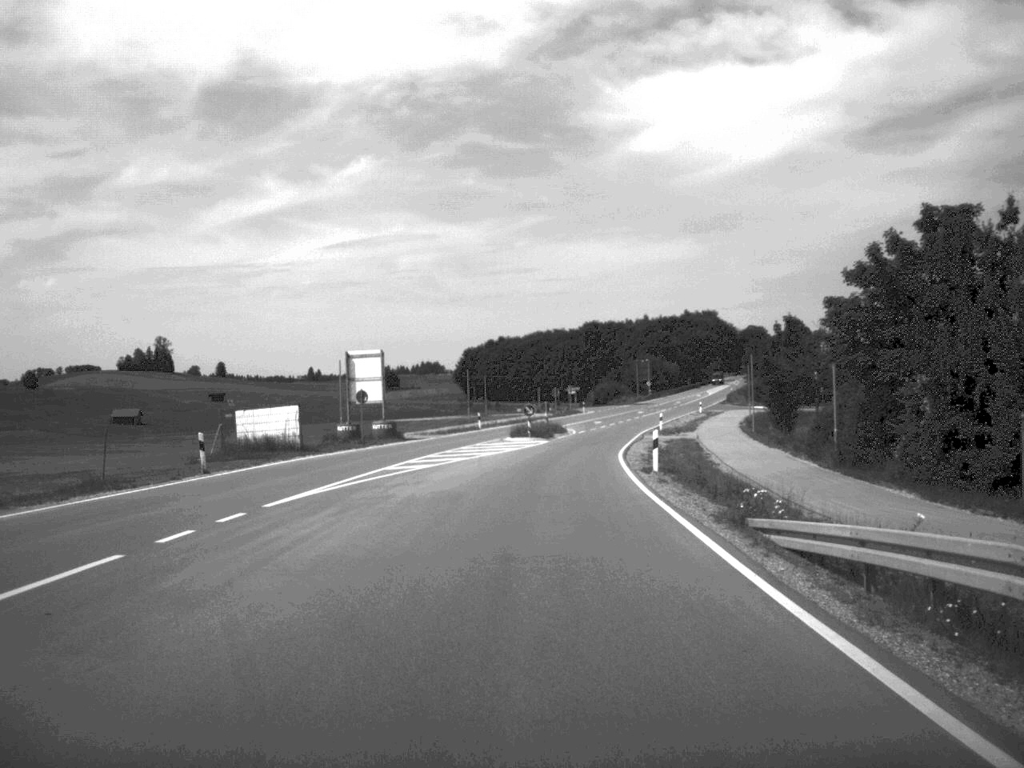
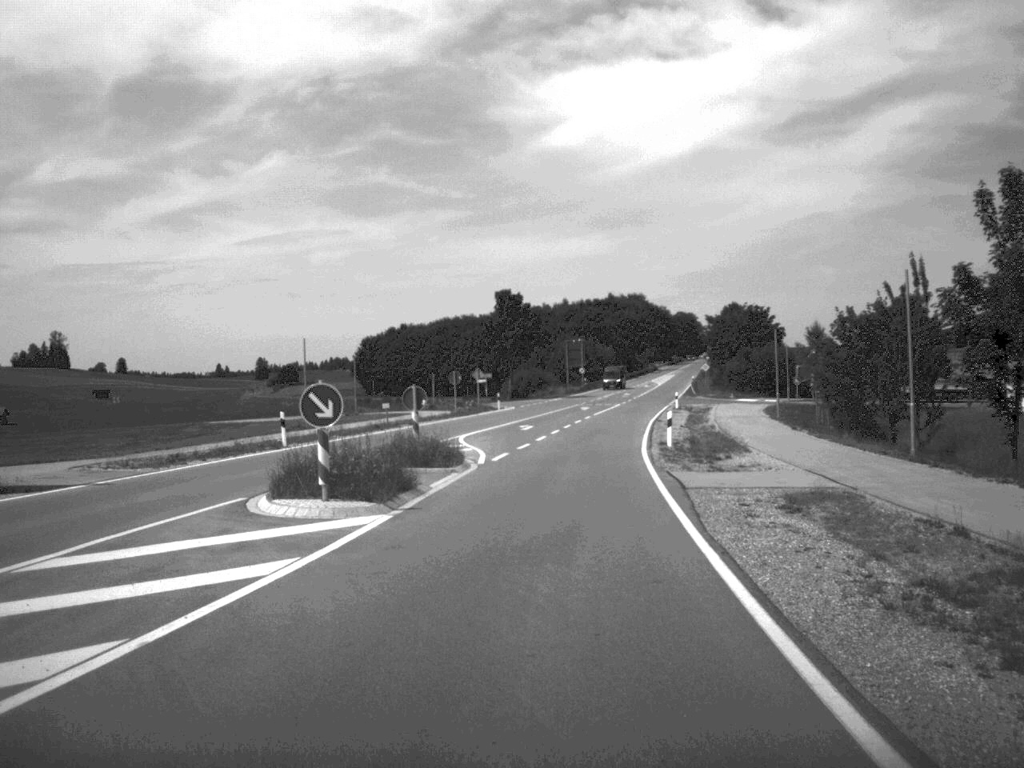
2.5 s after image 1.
(+1.6, +43.0) m; +4°
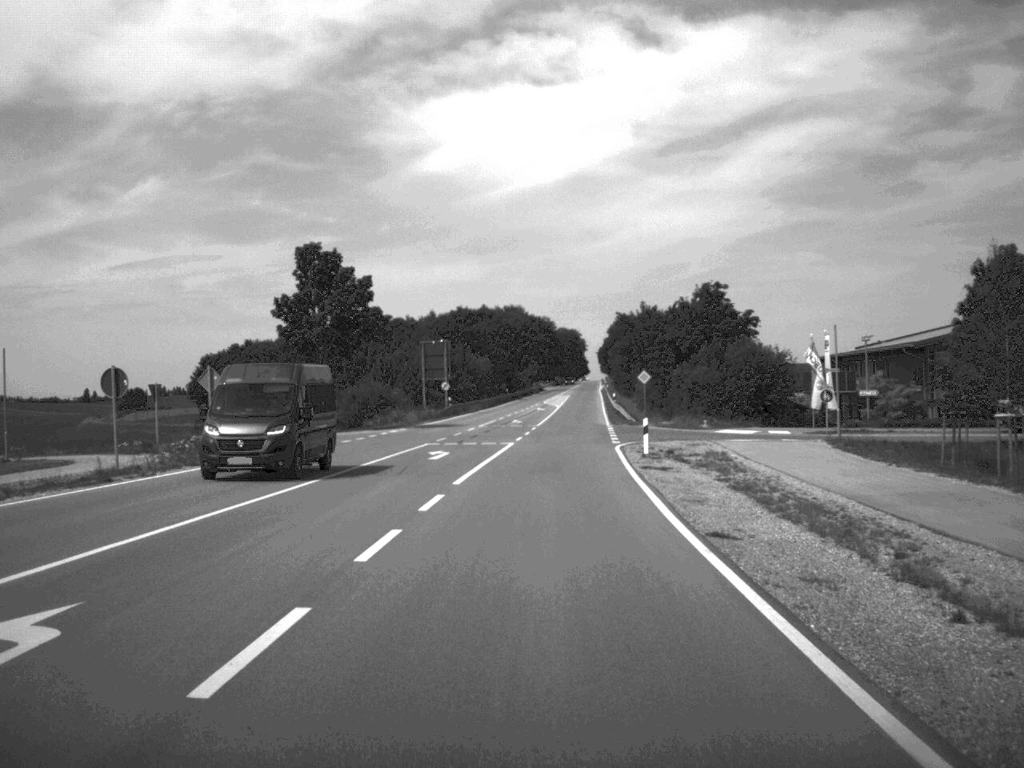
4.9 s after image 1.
(+2.5, +45.9) m; +6°
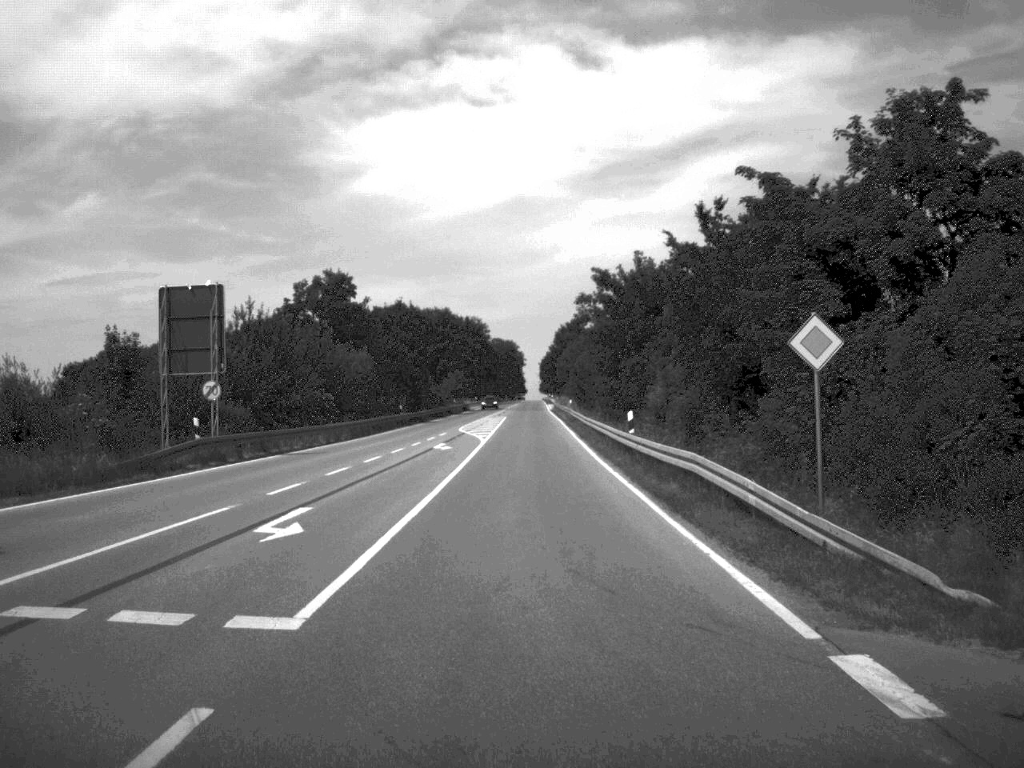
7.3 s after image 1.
(+1.6, +55.3) m; +3°
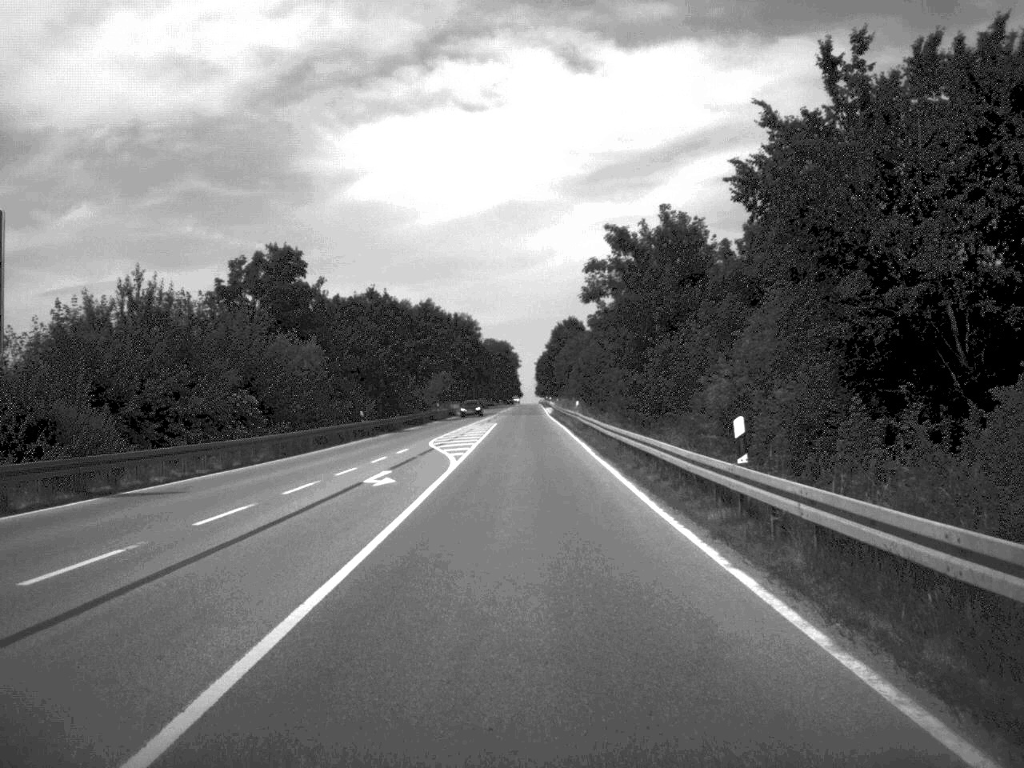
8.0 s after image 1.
(0.0, +17.3) m; 0°
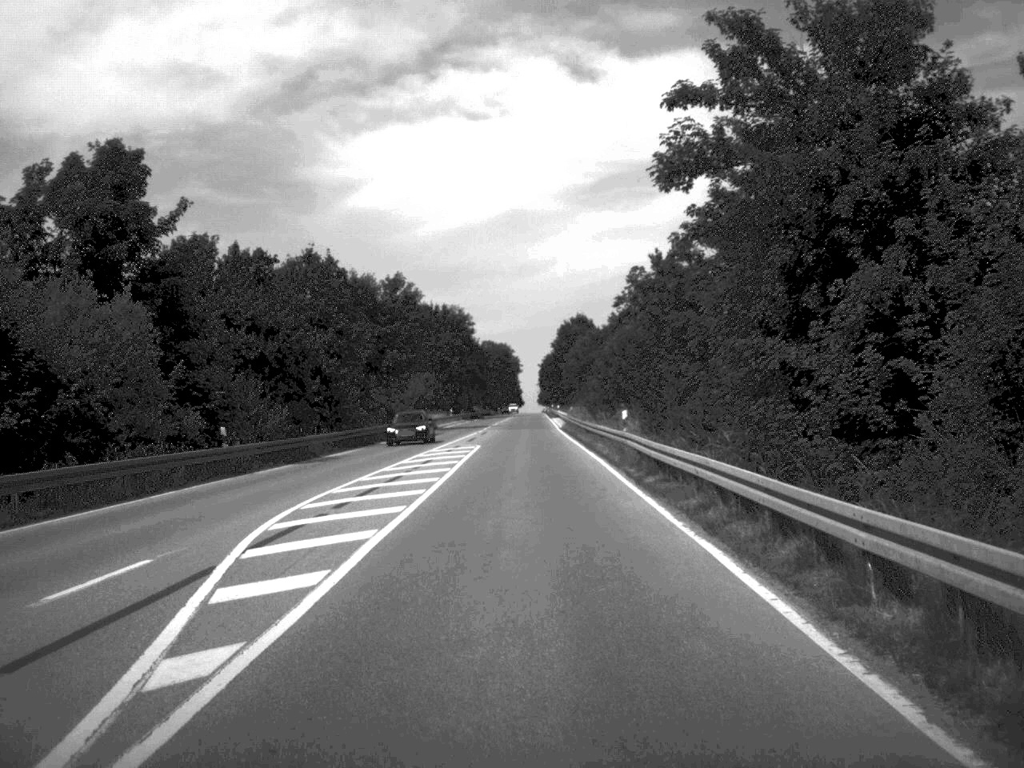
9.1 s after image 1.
(0.0, +29.7) m; 0°
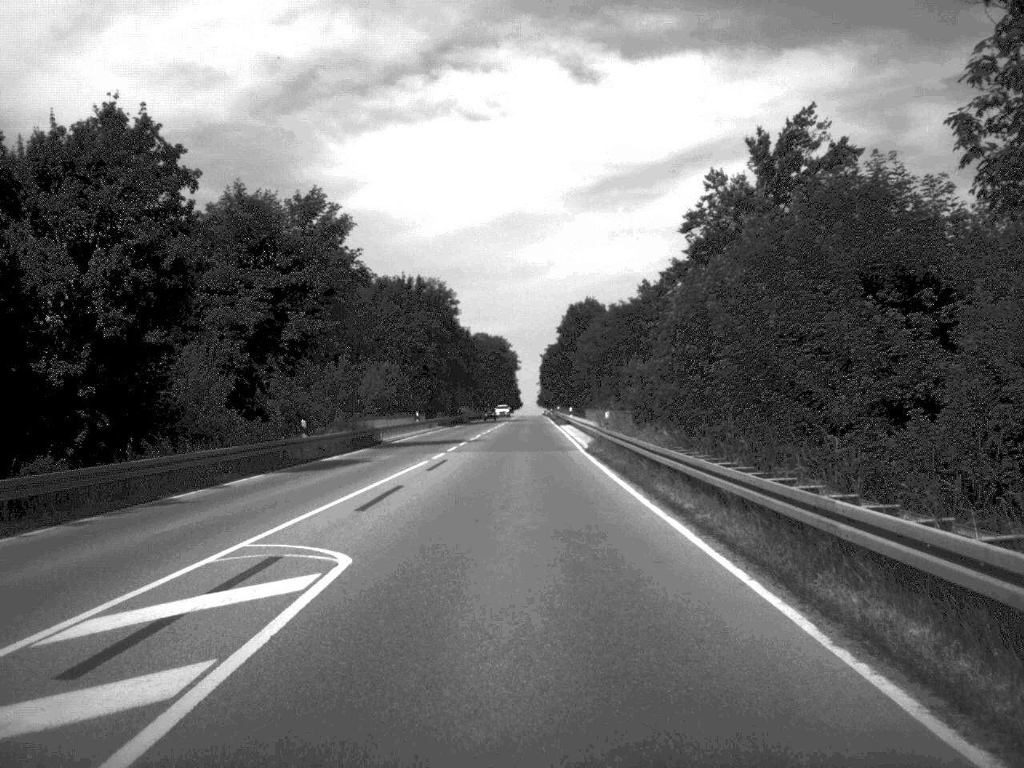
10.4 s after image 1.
(0.0, +34.9) m; 0°
